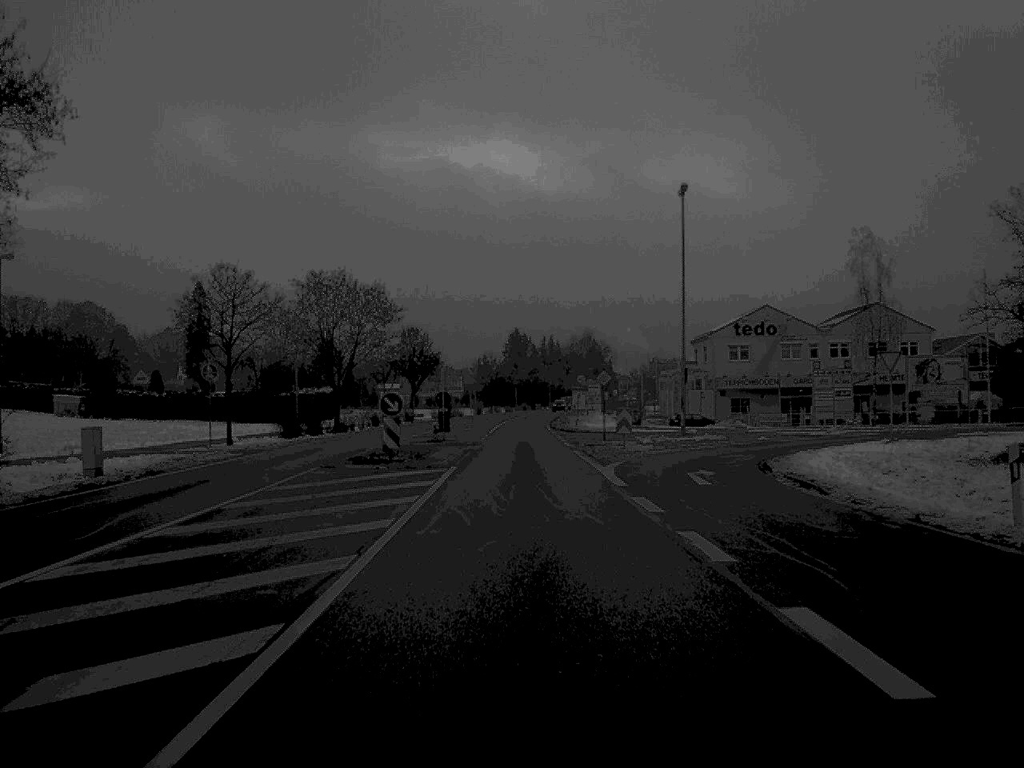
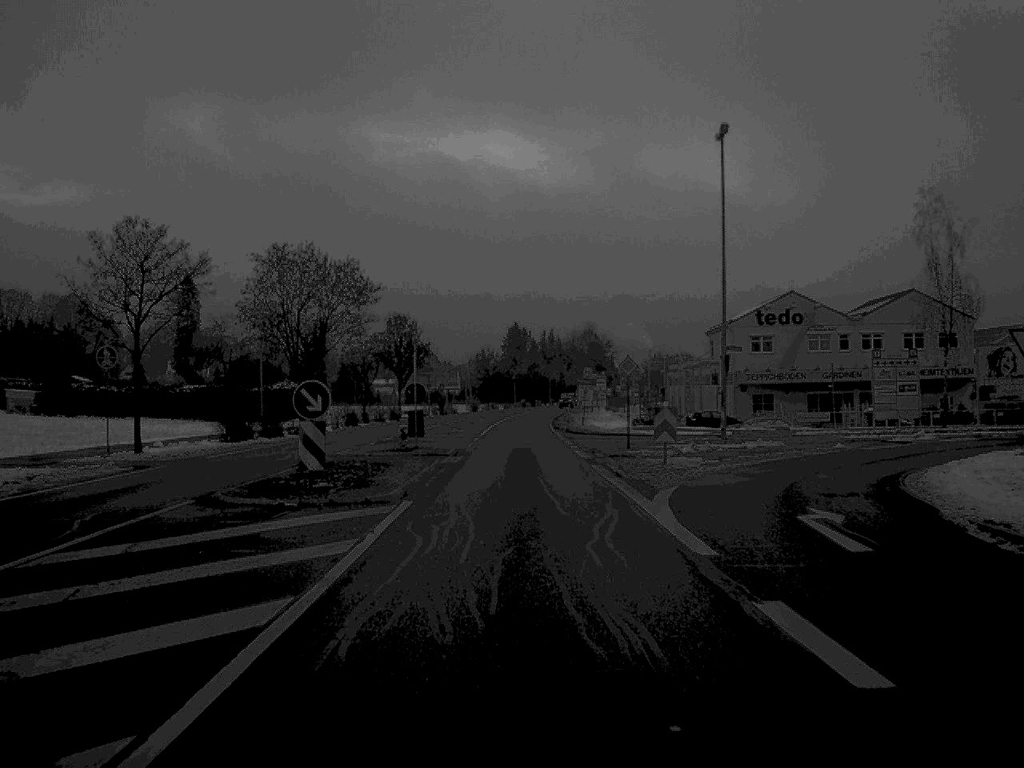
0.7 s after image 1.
(0.0, +11.6) m; 0°
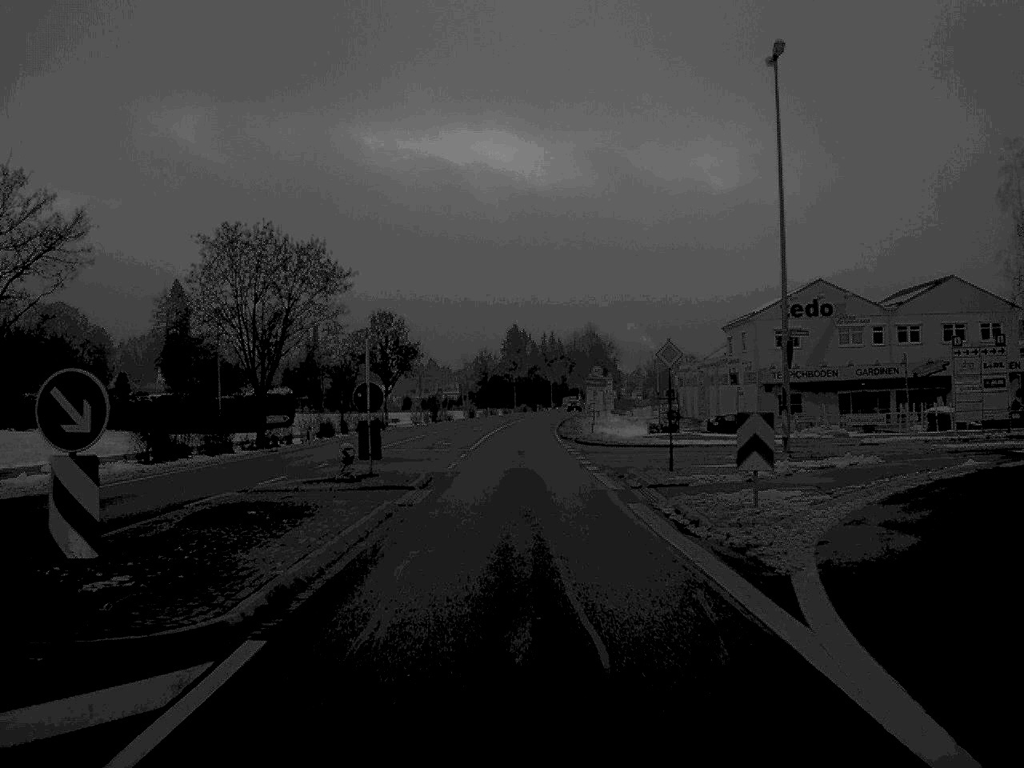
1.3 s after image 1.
(0.0, +10.6) m; 0°
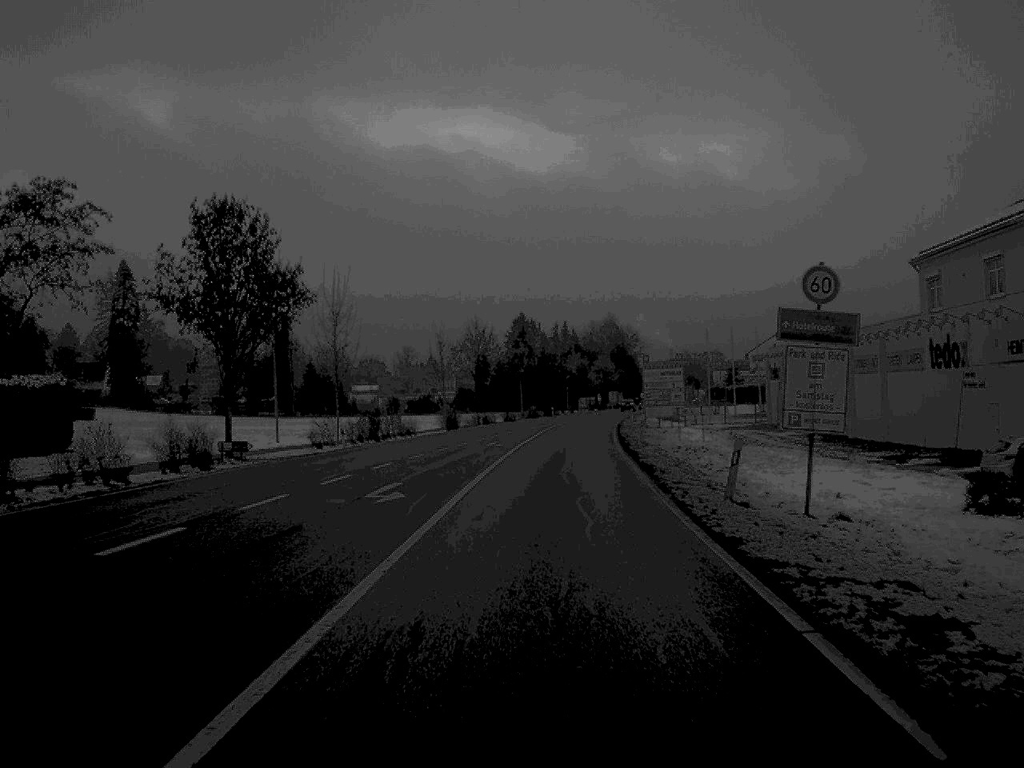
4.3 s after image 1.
(-0.4, +53.0) m; 0°
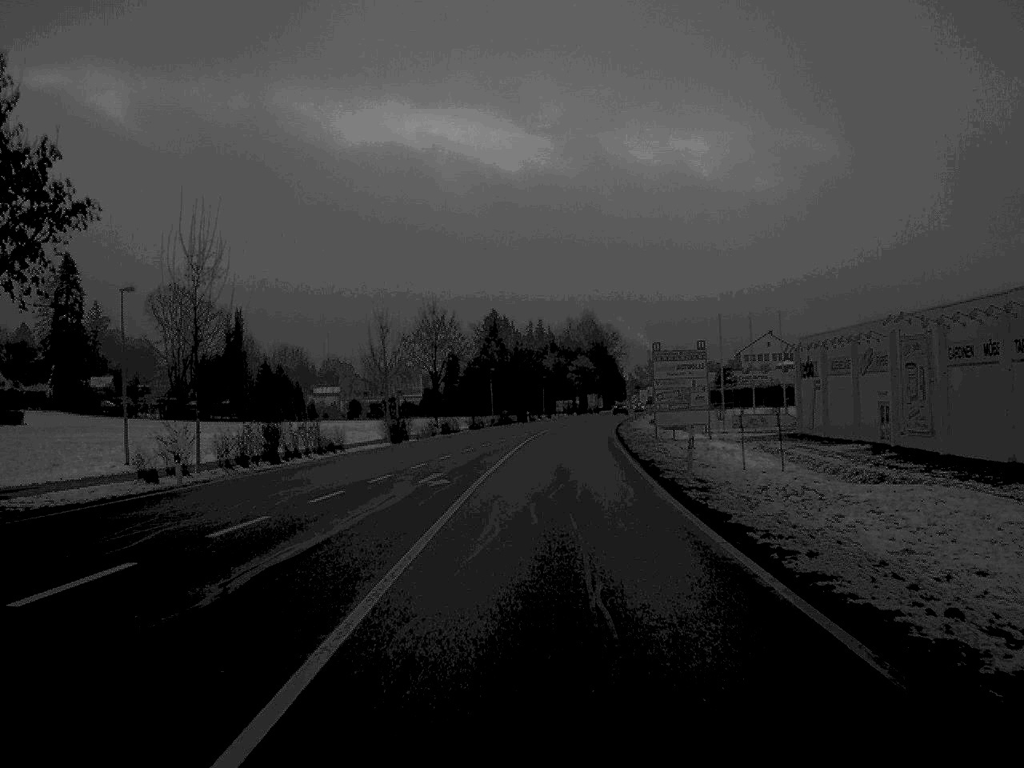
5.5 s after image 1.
(+0.2, +20.7) m; +1°
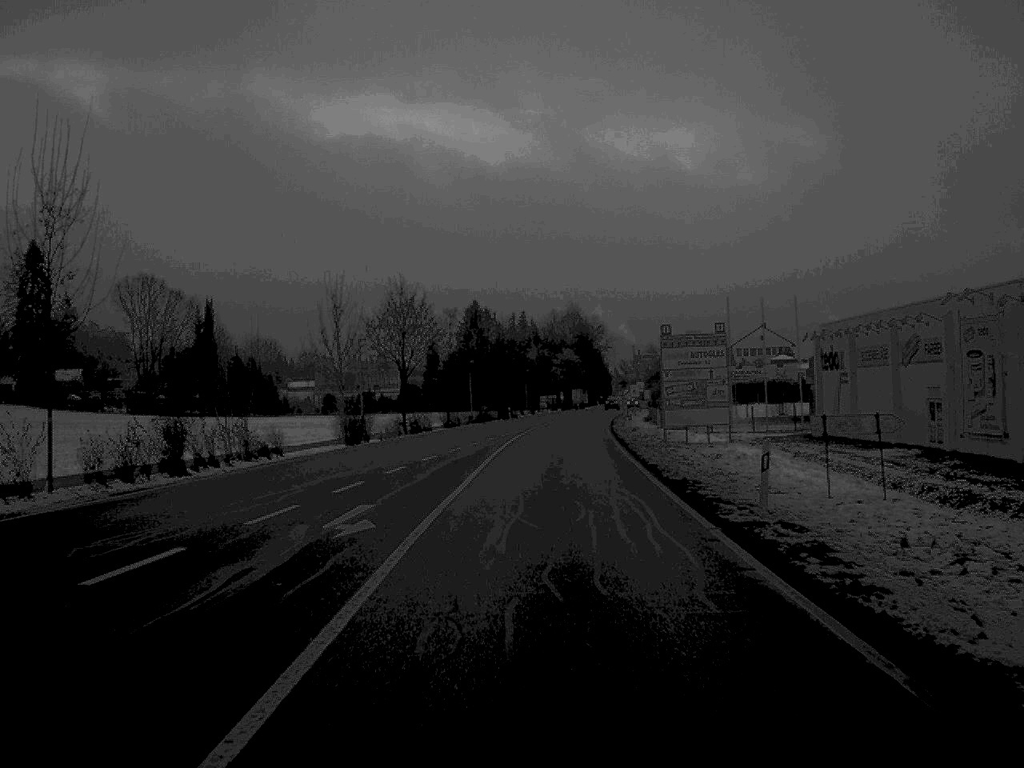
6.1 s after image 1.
(+0.1, +10.6) m; +1°
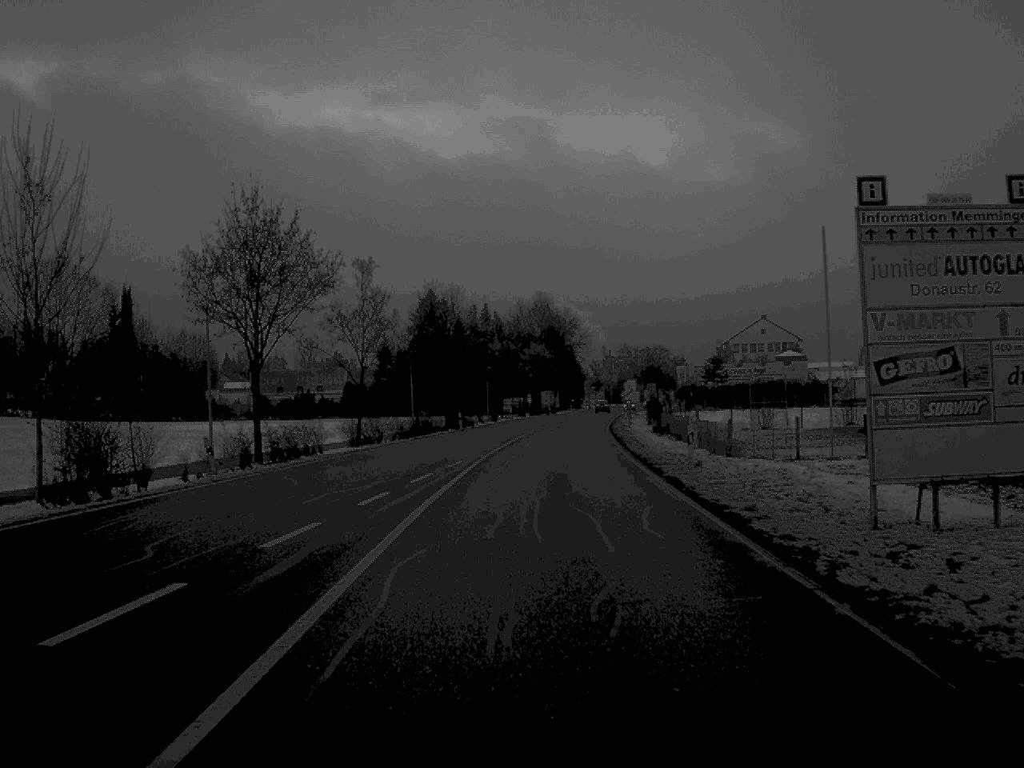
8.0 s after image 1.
(+0.4, +32.4) m; +2°
